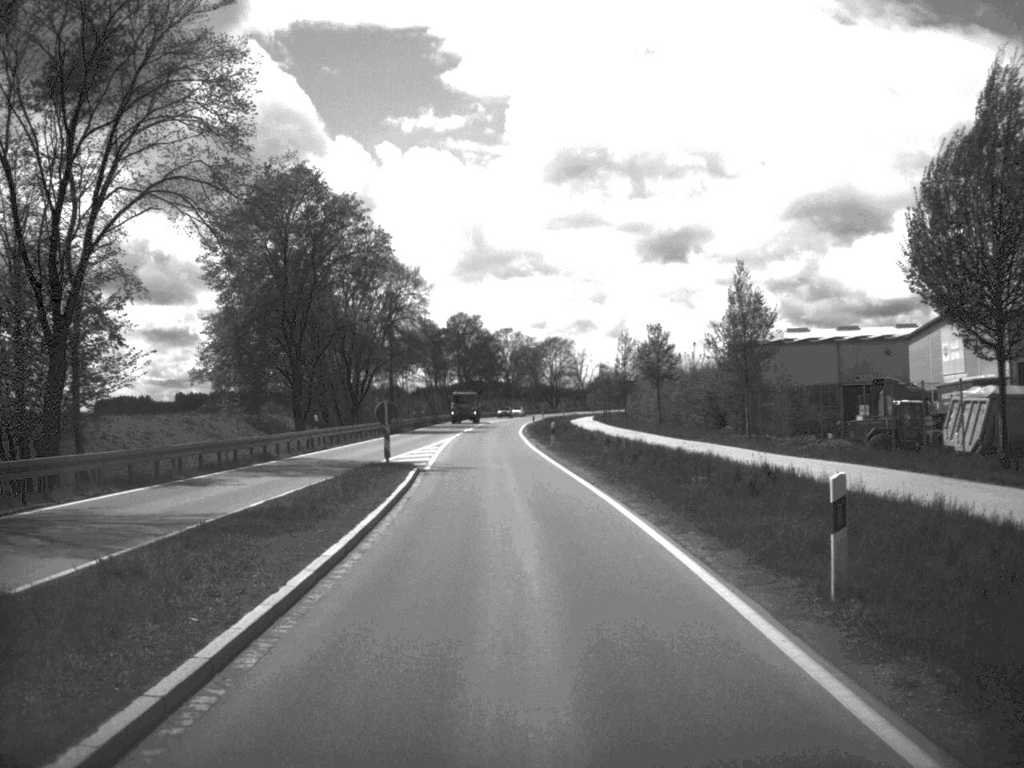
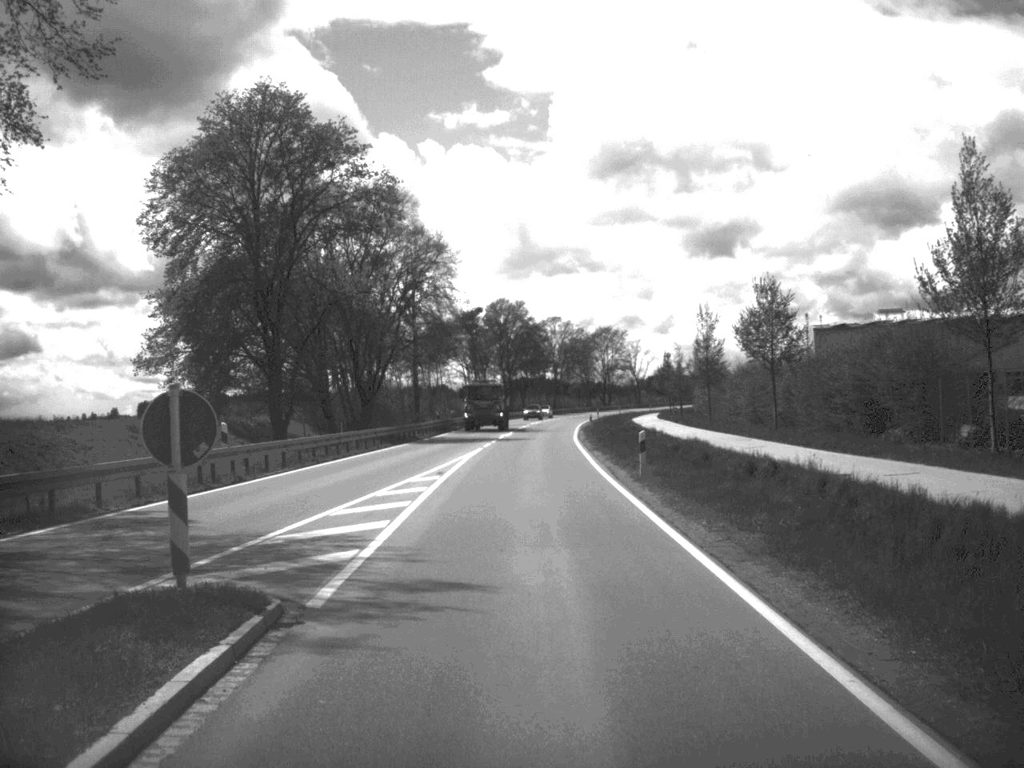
(-0.4, +21.9) m; -2°
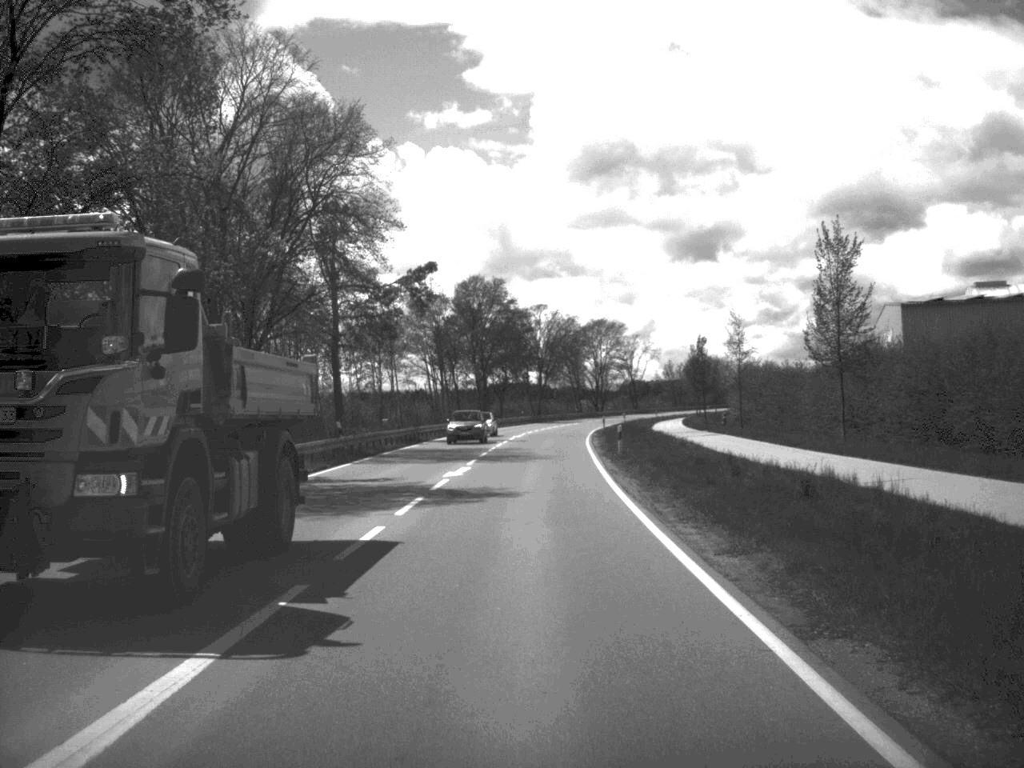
(+0.1, +35.2) m; +1°
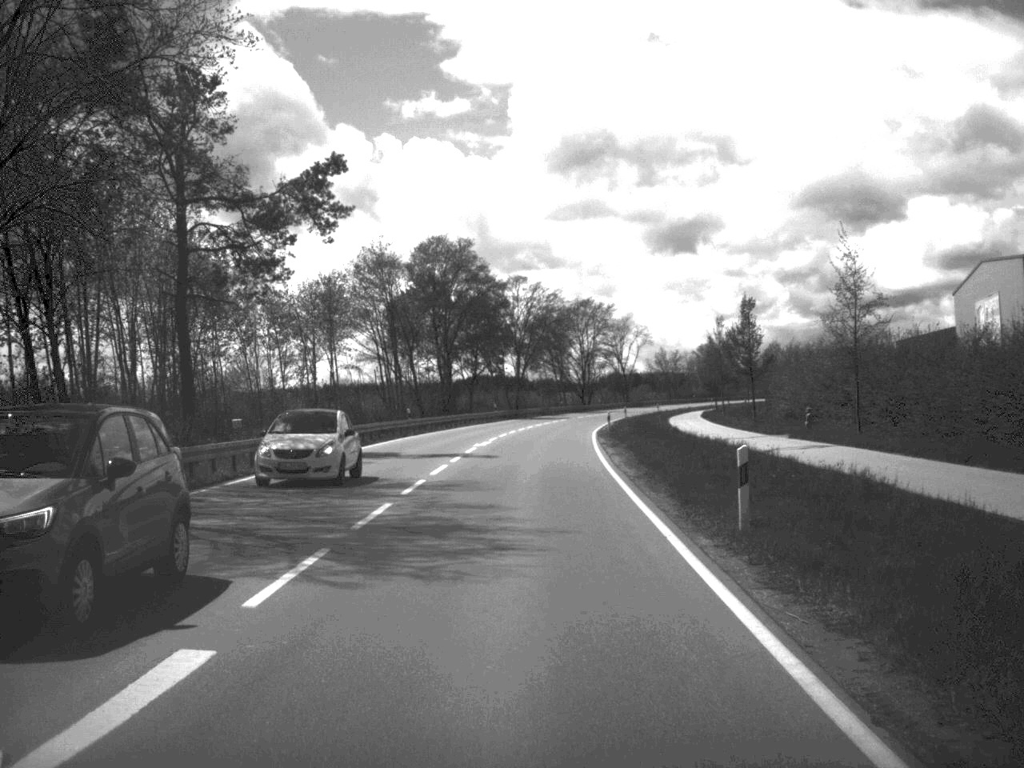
(+0.3, +27.1) m; +1°
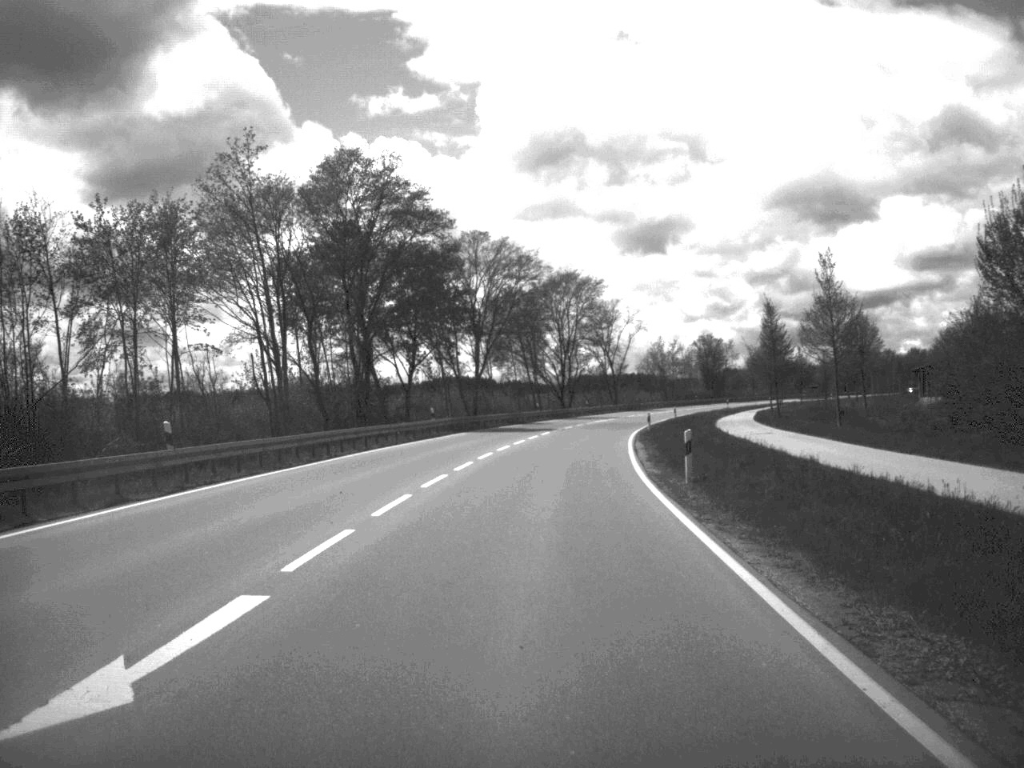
(+0.4, +39.4) m; +1°
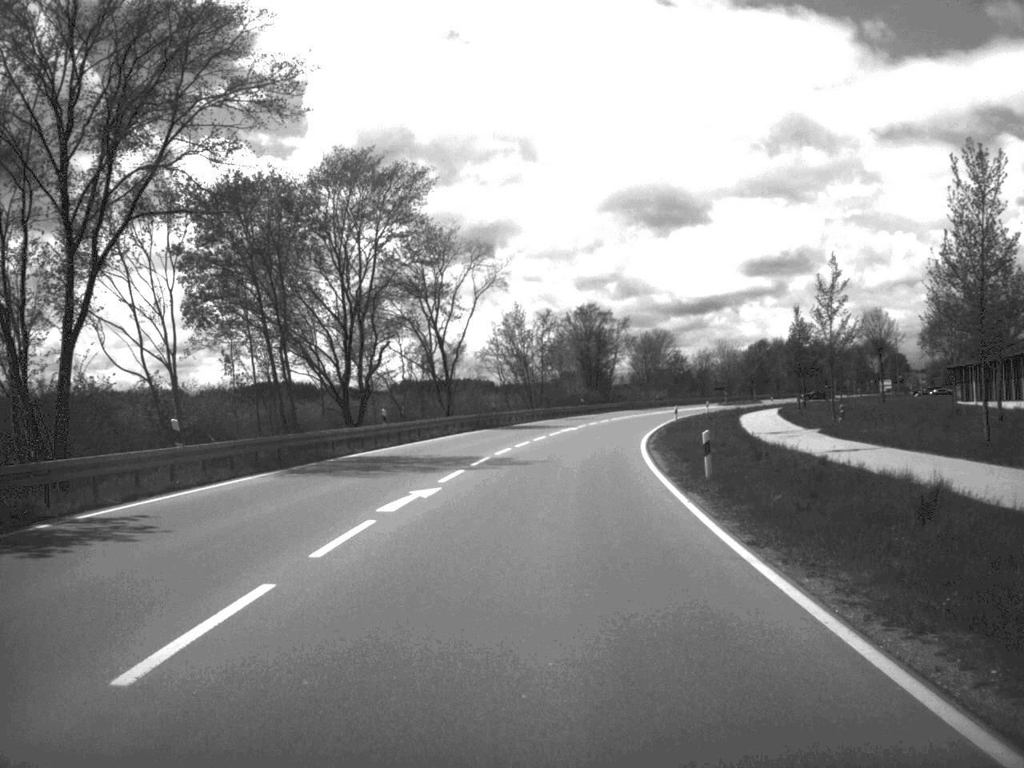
(+4.0, +69.4) m; +8°
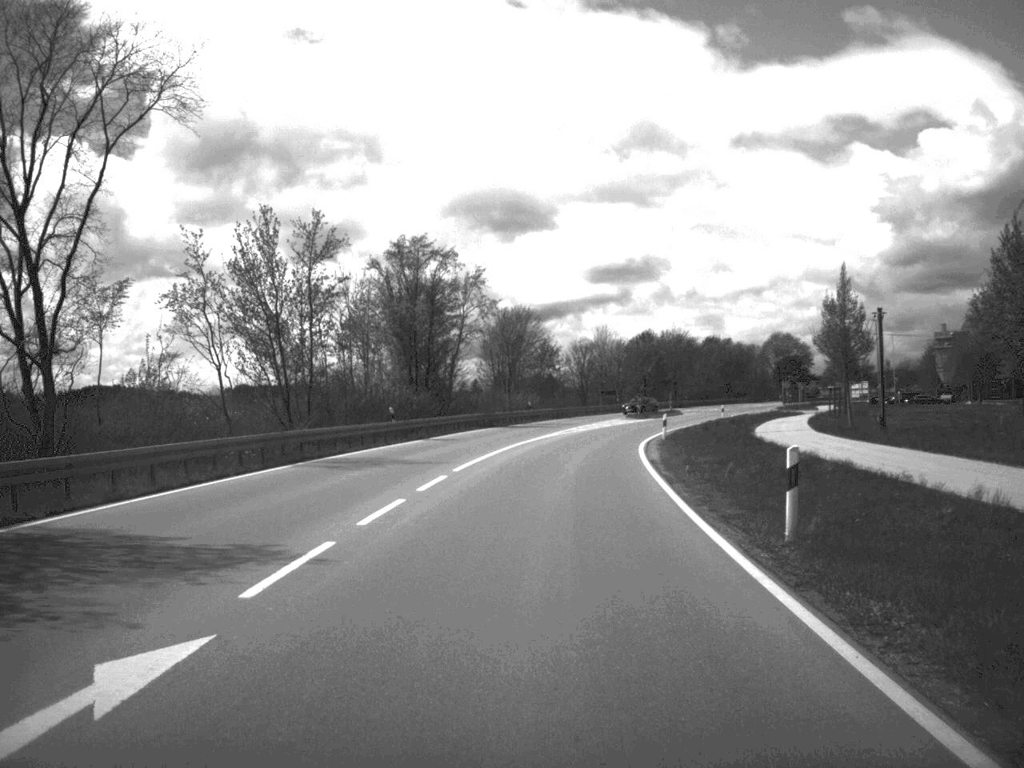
(+3.4, +55.5) m; +7°
